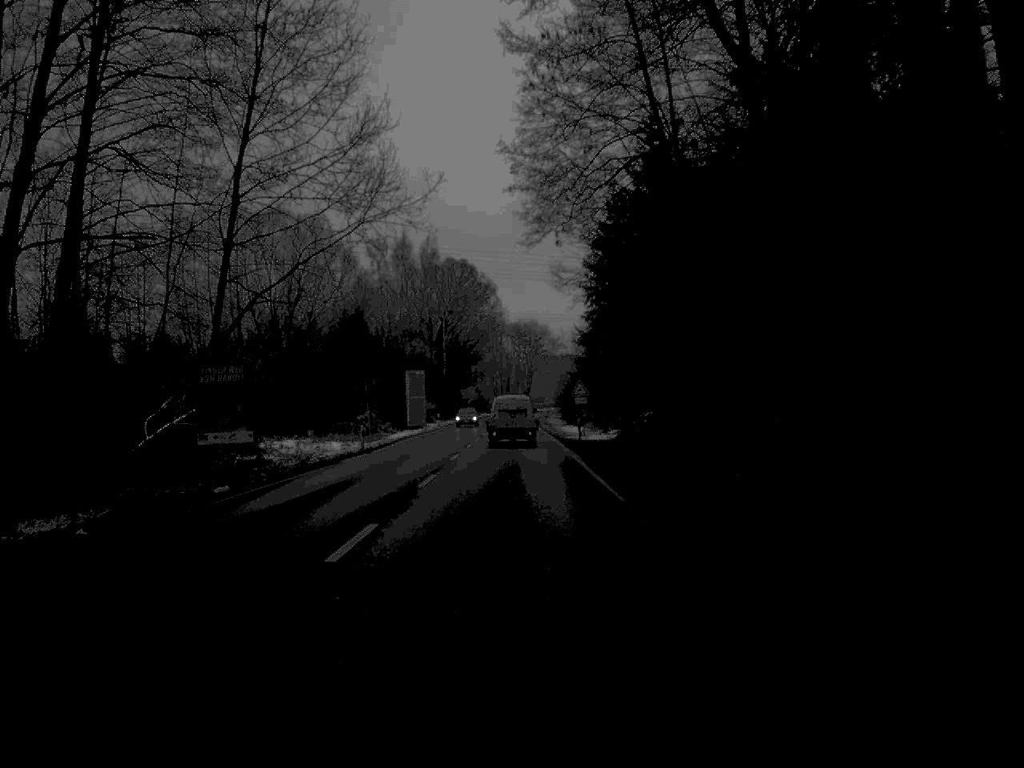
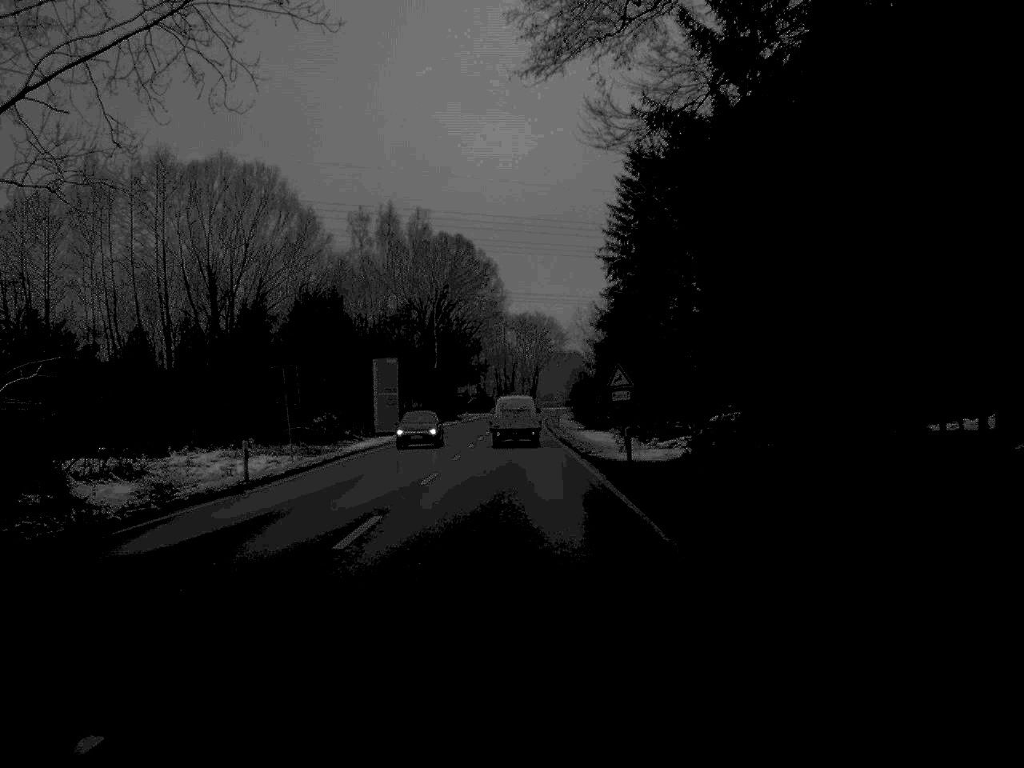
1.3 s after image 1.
(-0.1, +23.1) m; 0°
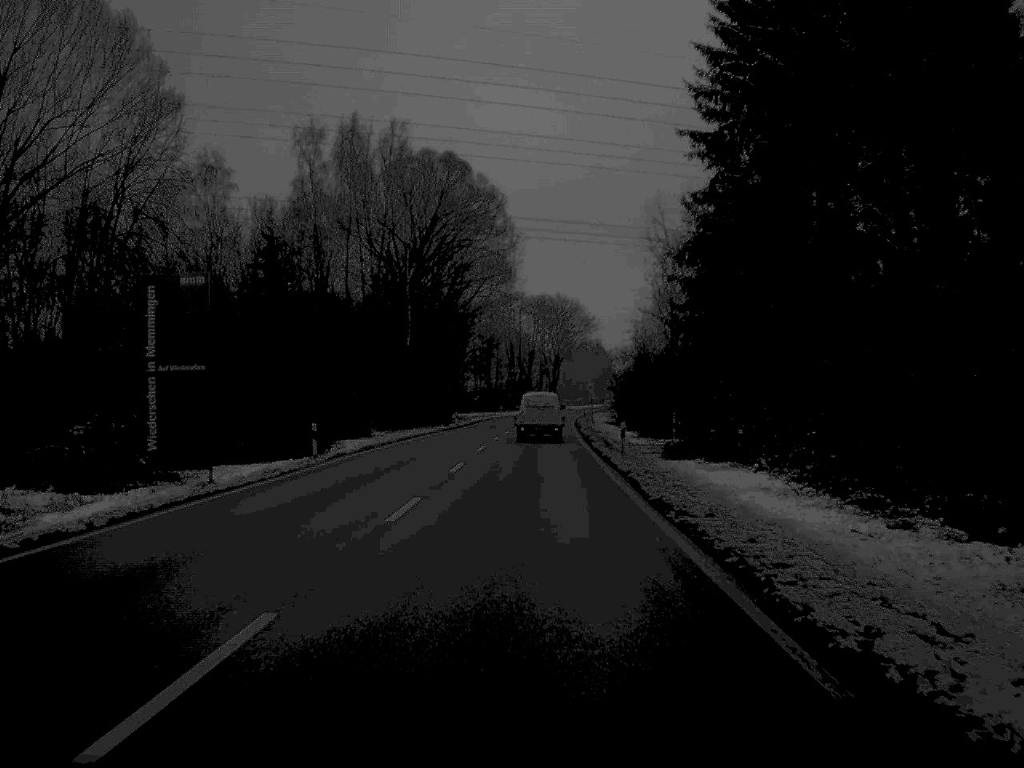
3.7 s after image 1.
(-0.2, +44.1) m; -1°
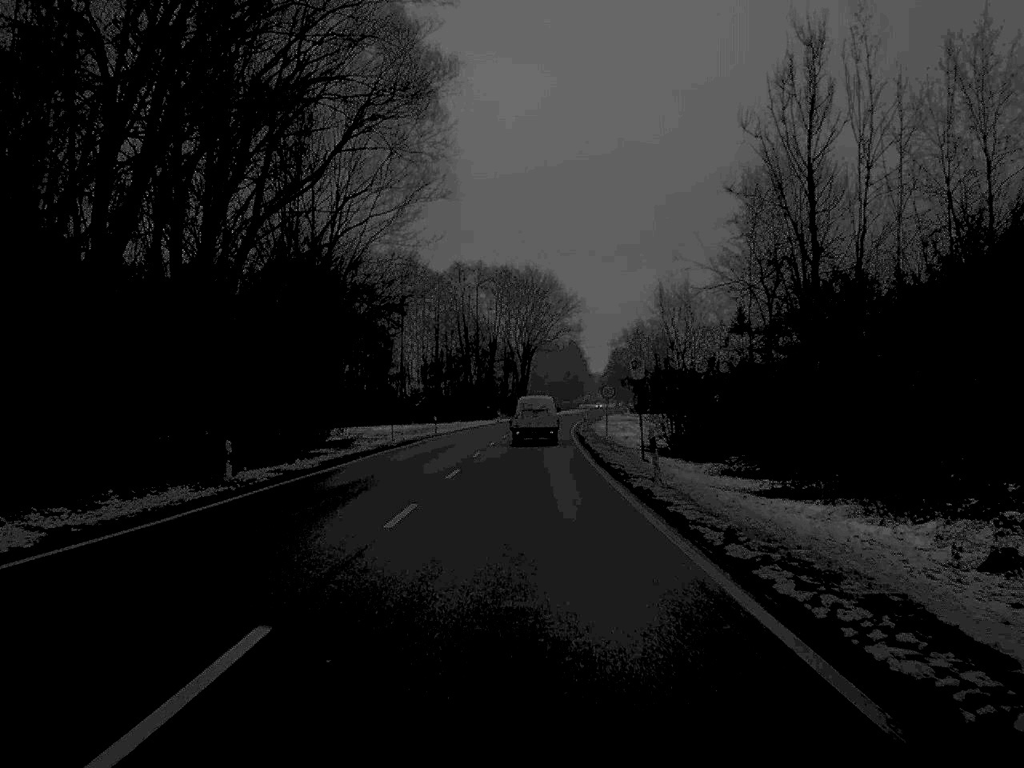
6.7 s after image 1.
(+0.6, +60.0) m; +2°
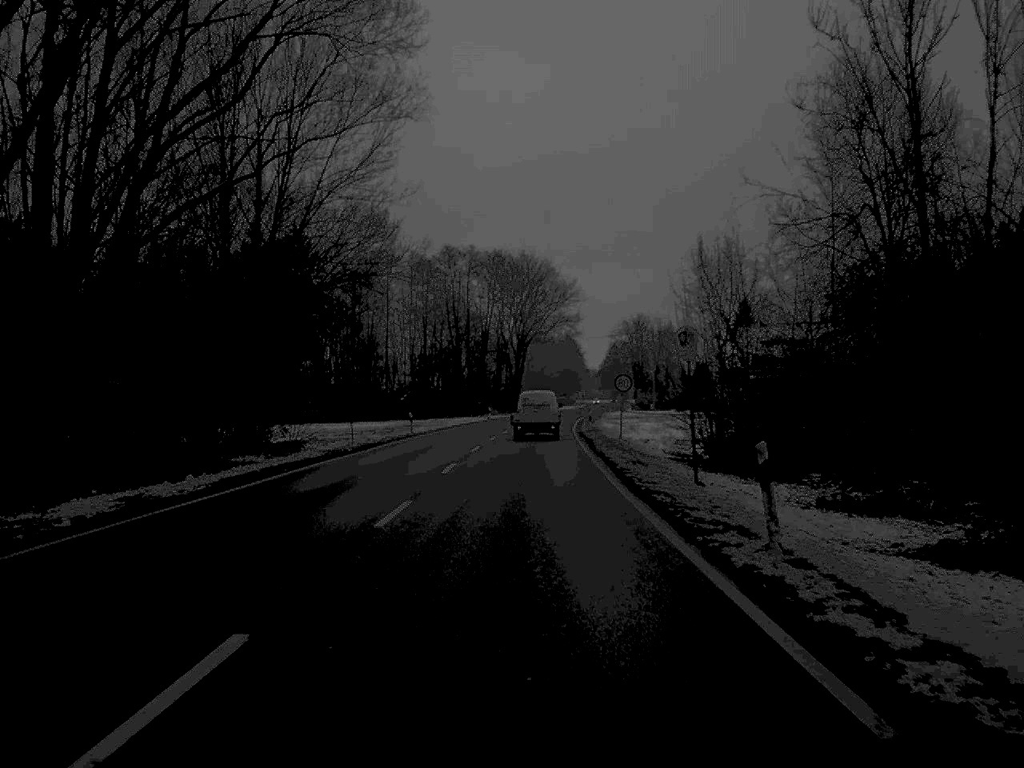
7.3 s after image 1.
(0.0, +12.6) m; 0°
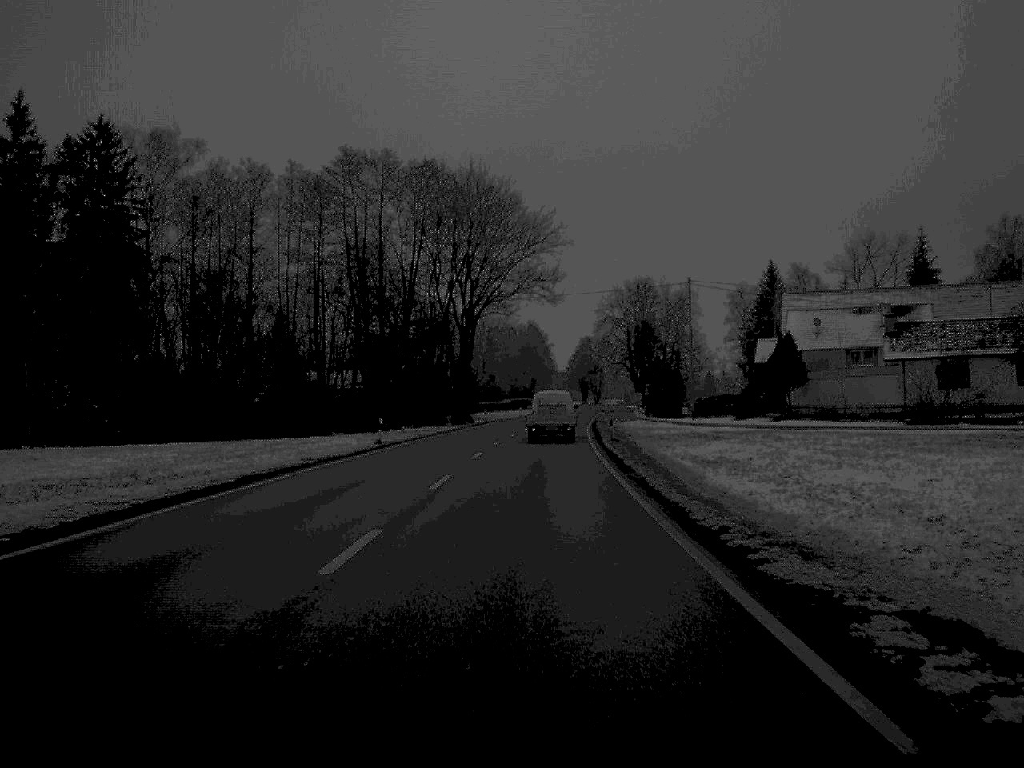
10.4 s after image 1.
(+0.7, +64.3) m; +2°
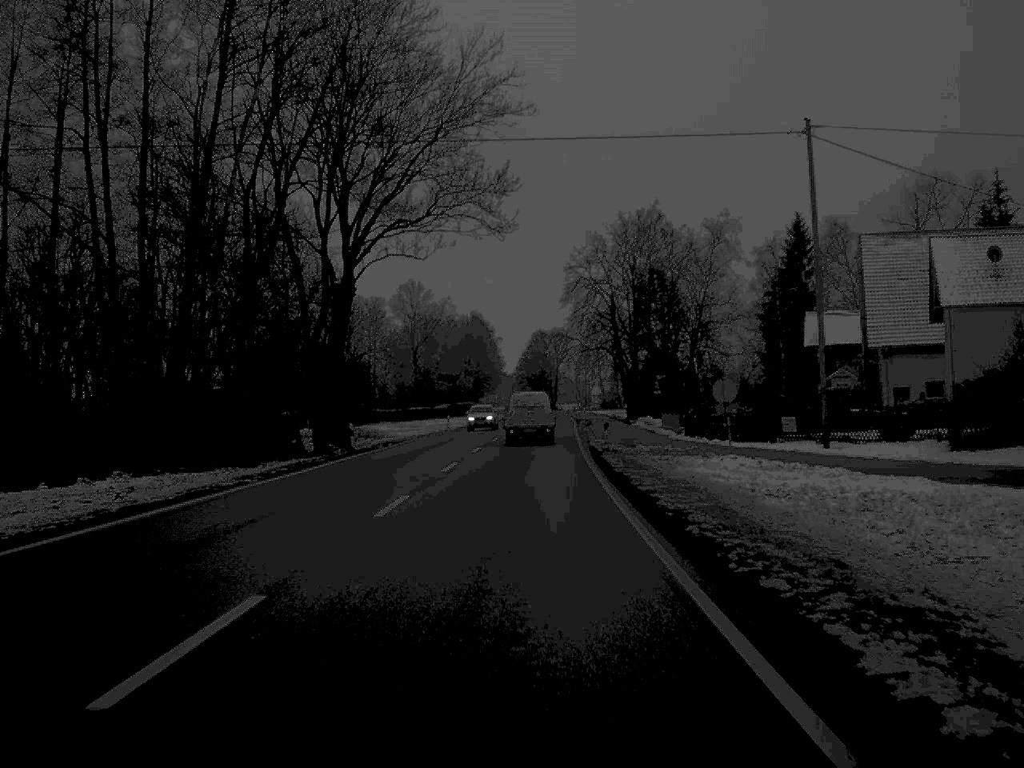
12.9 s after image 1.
(+1.2, +52.8) m; +2°
